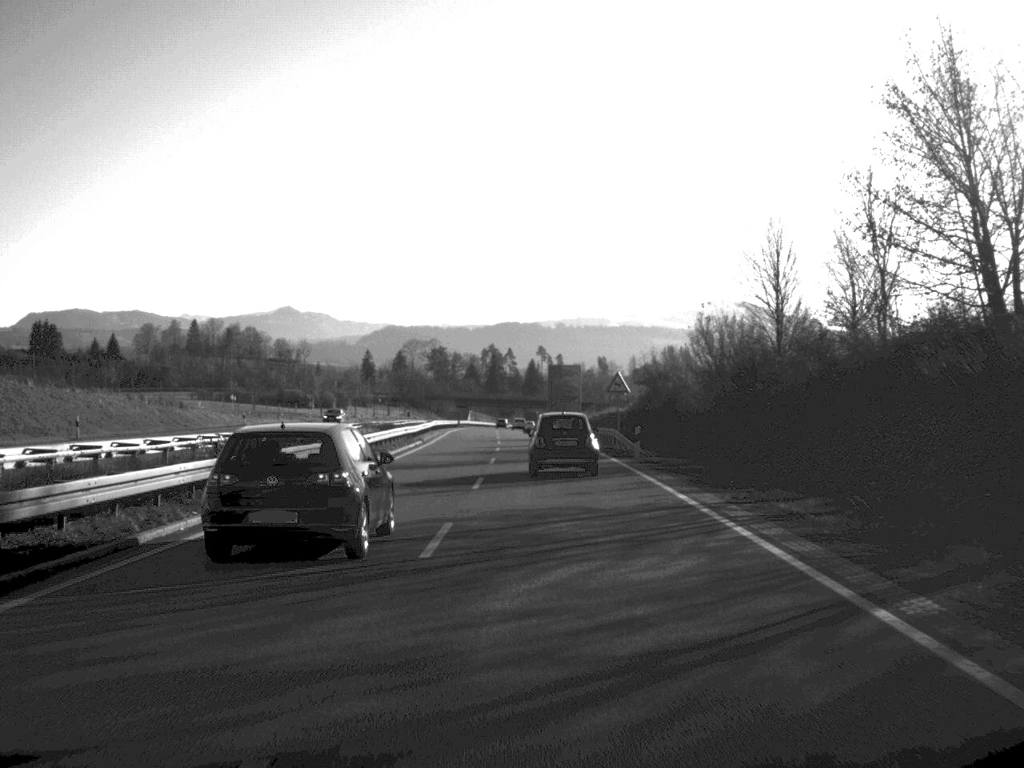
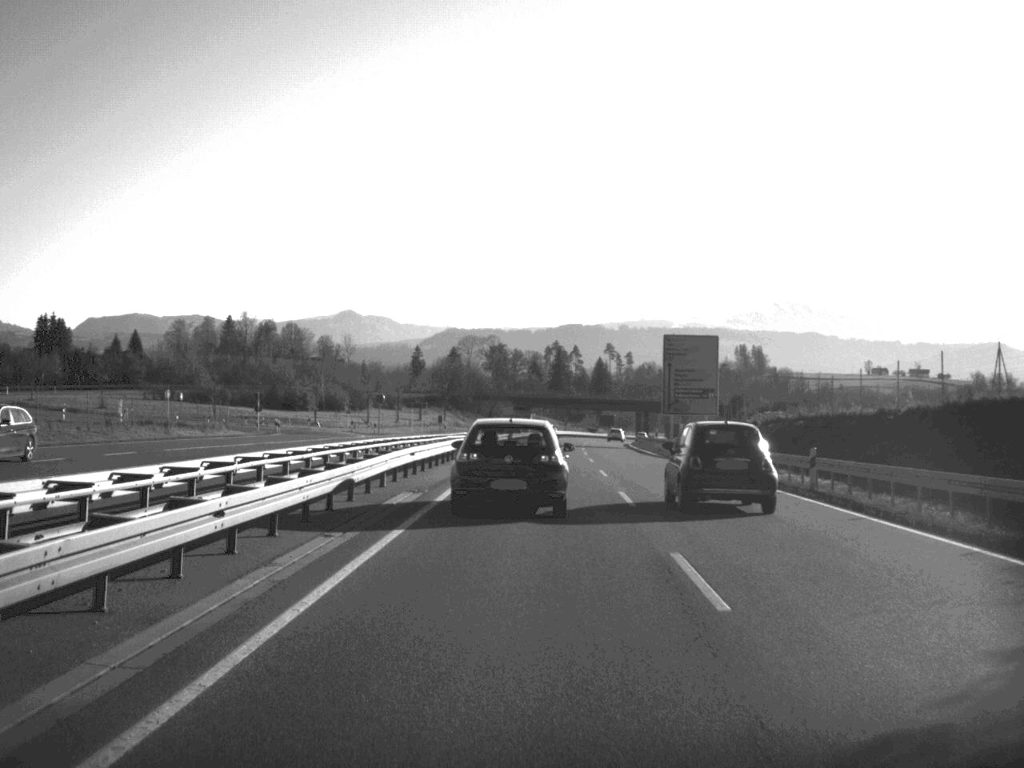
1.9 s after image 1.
(-2.6, +63.7) m; -3°
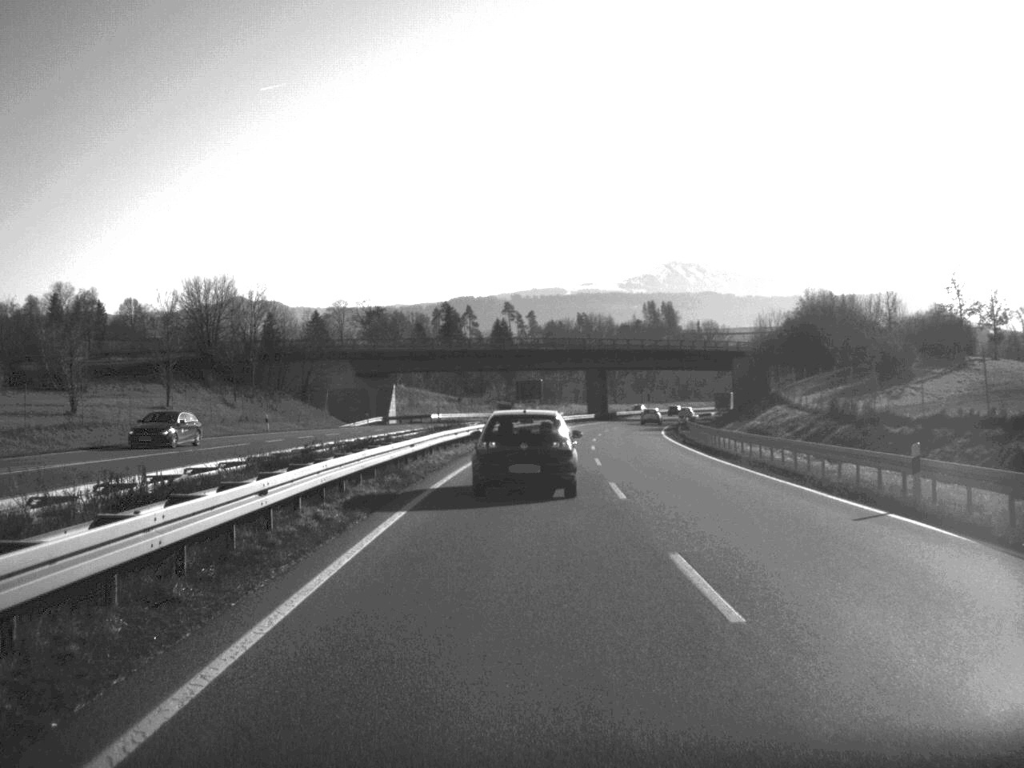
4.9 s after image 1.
(+3.8, +108.9) m; +5°
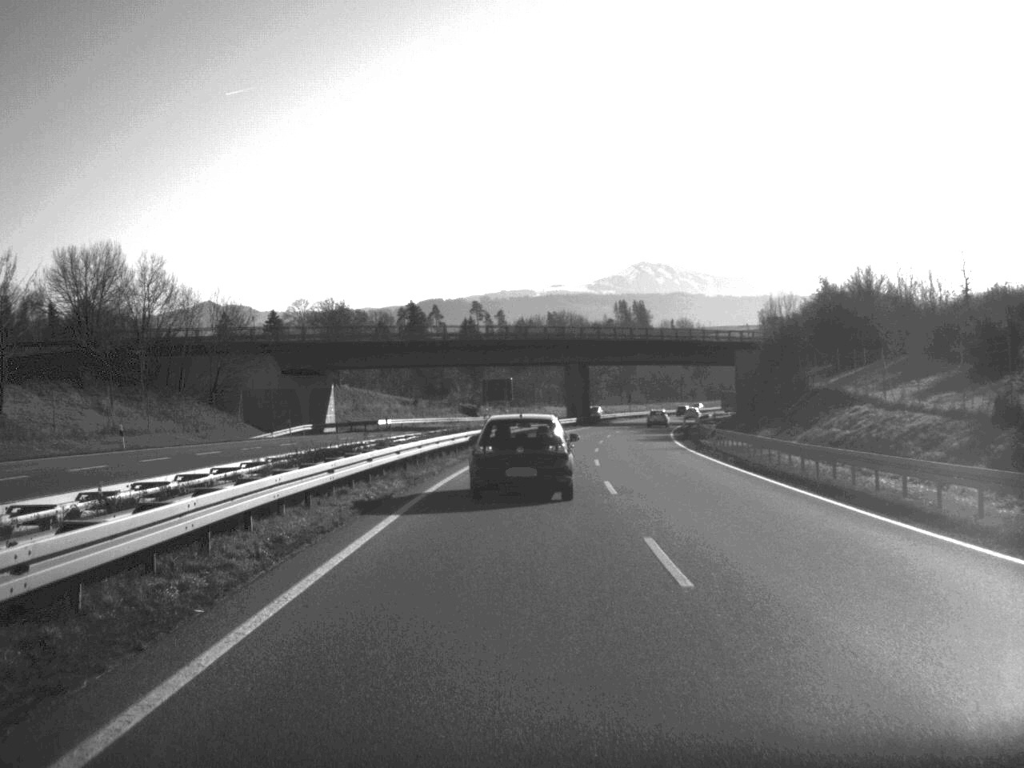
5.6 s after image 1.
(+0.3, +22.0) m; +1°
